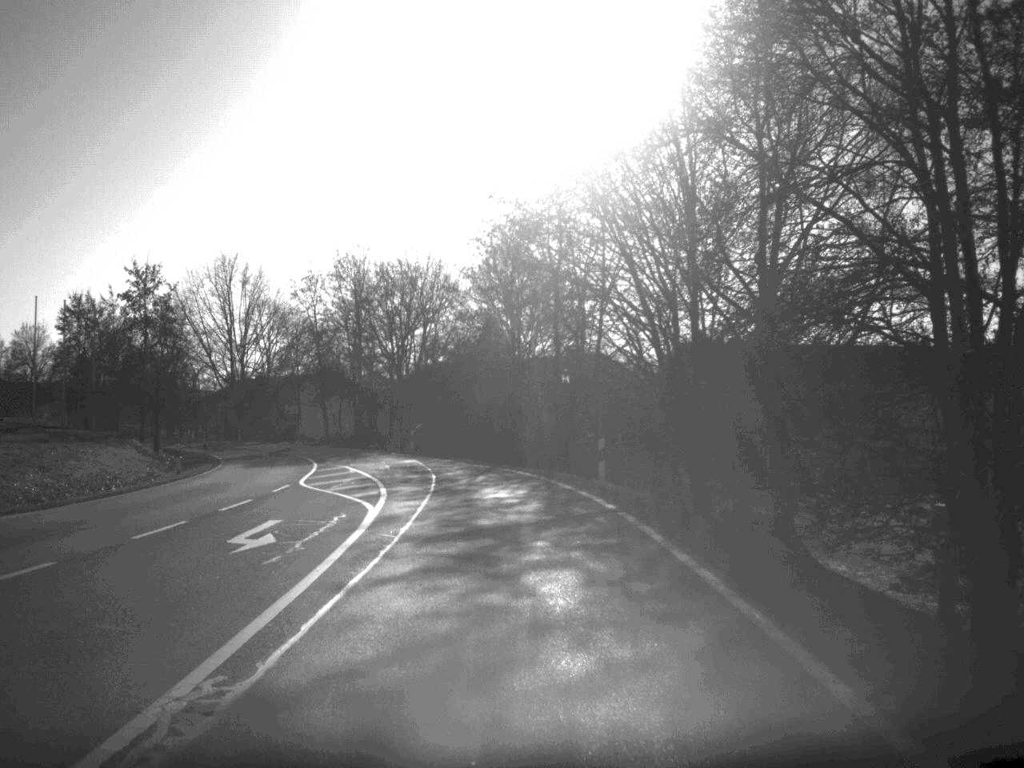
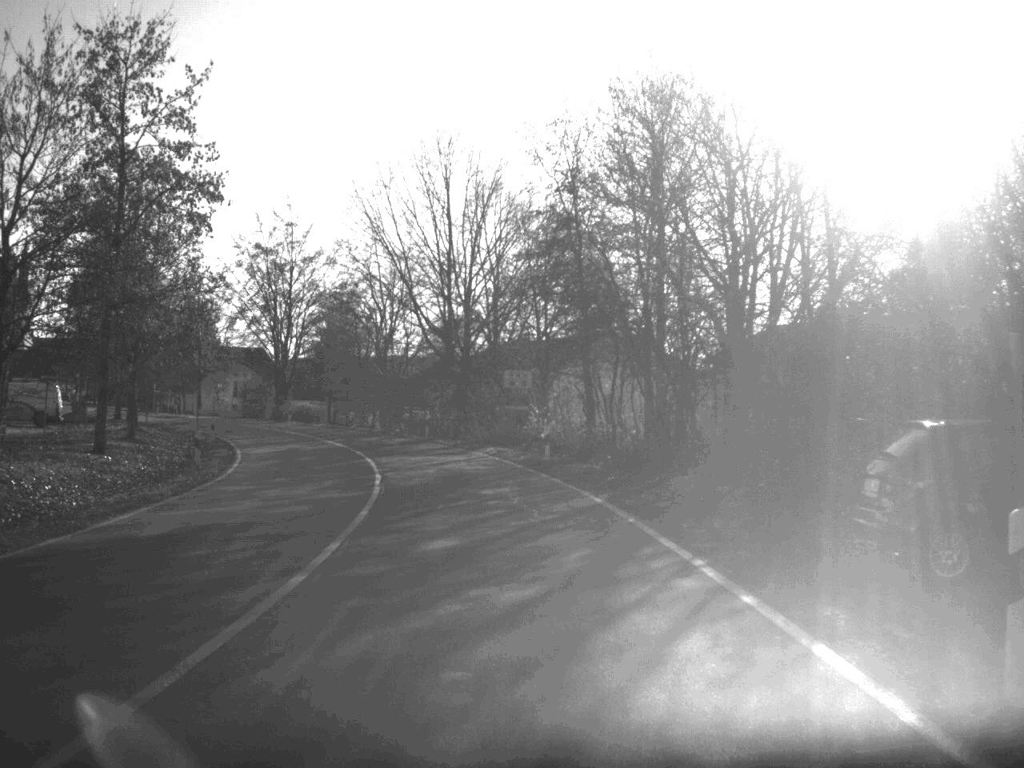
(-5.6, +48.3) m; -14°
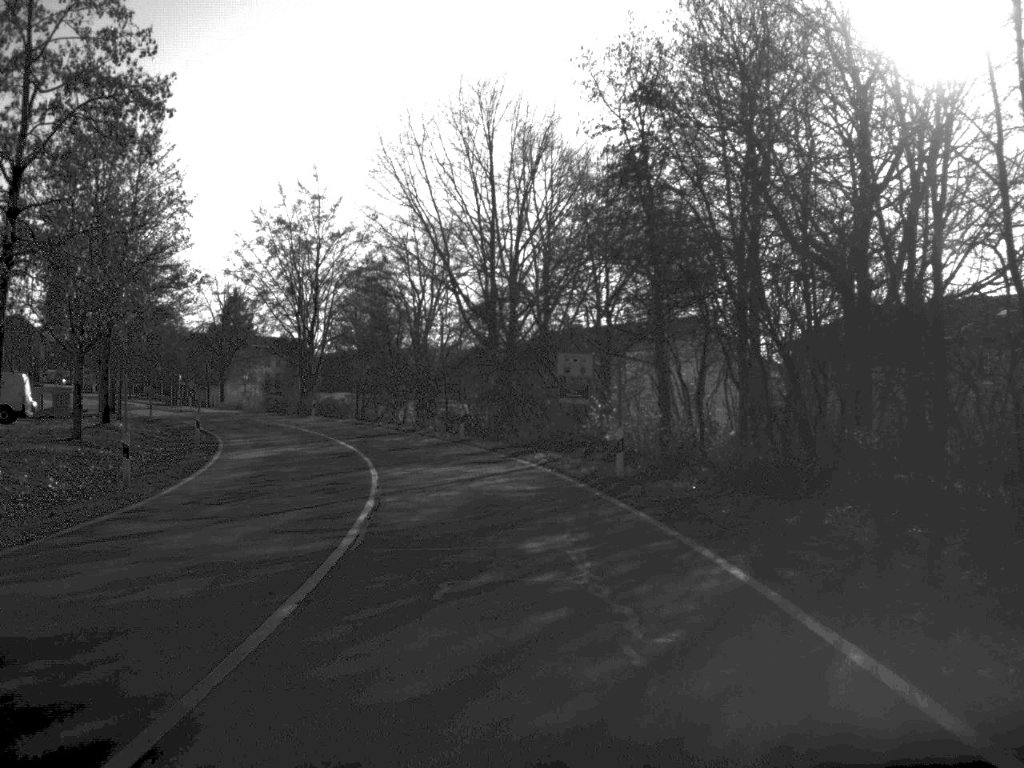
(-0.2, +9.7) m; -2°
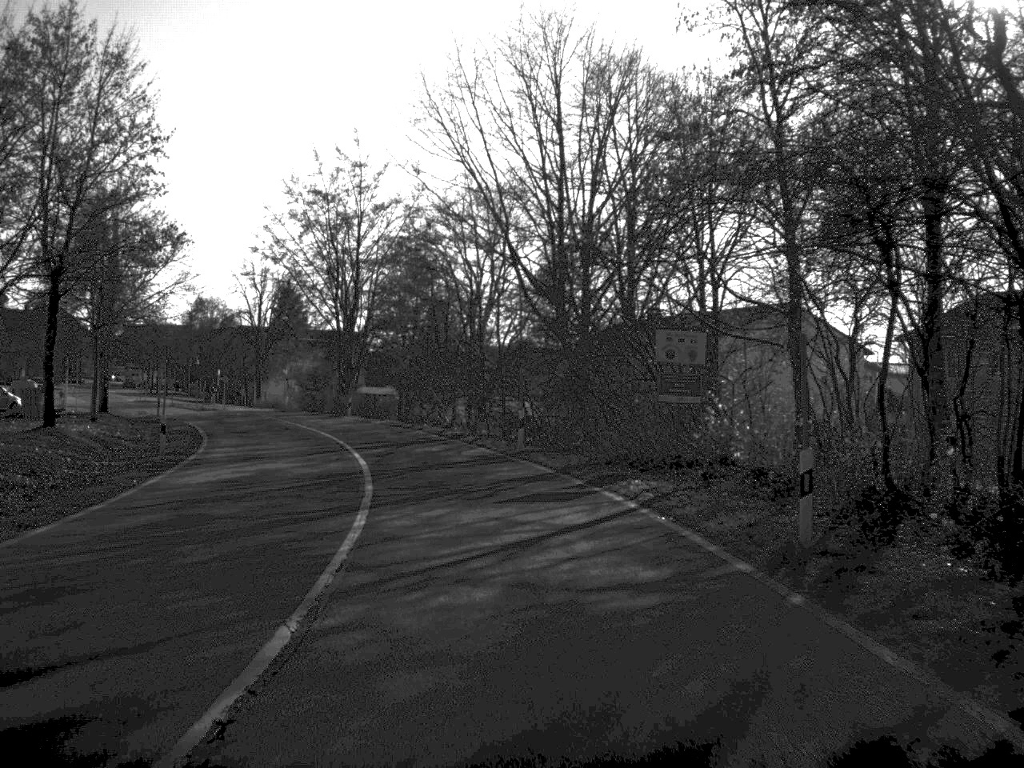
(-0.3, +11.0) m; -3°
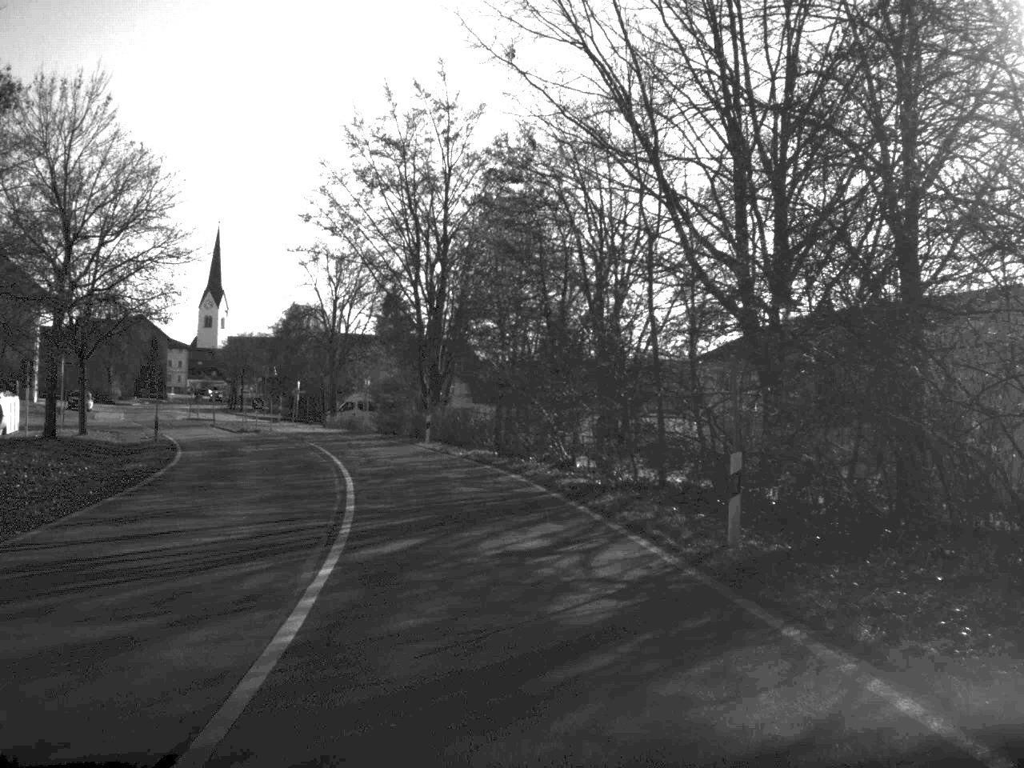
(-0.9, +18.5) m; -5°
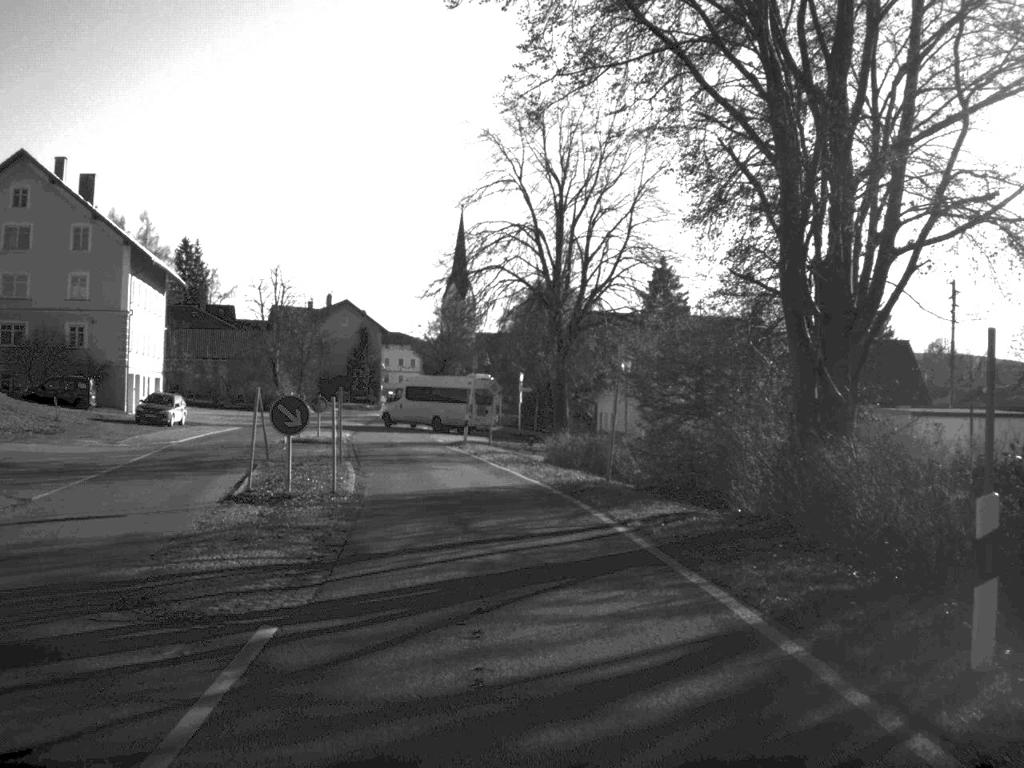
(-4.1, +37.4) m; -12°
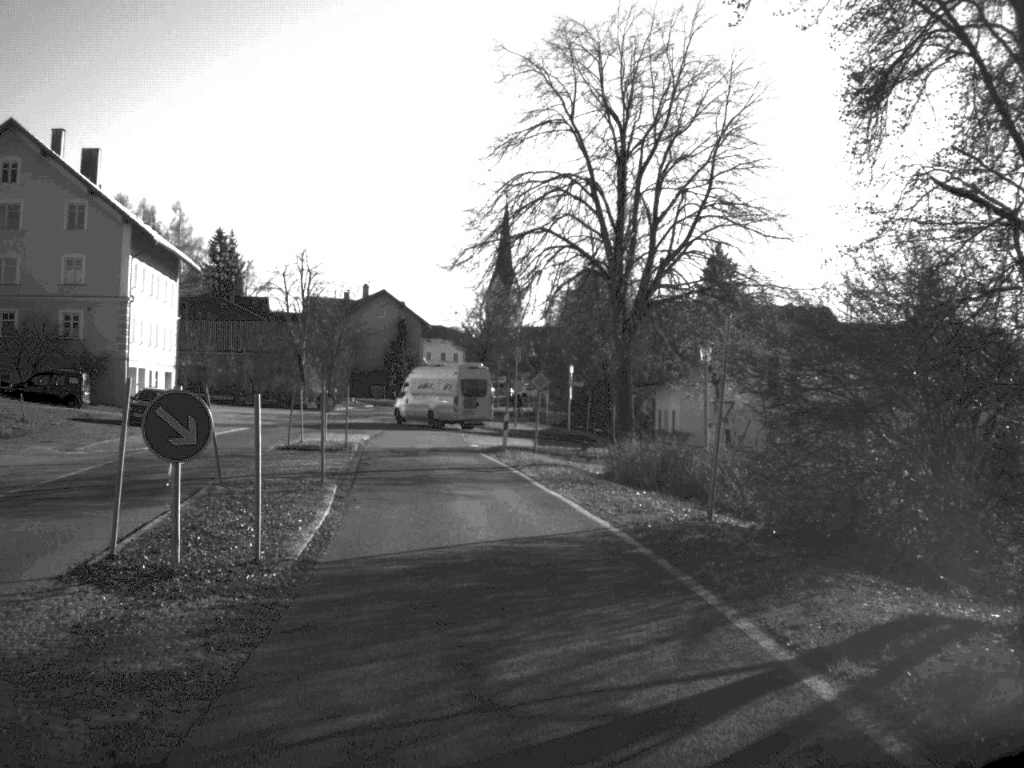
(-0.2, +8.4) m; -2°
